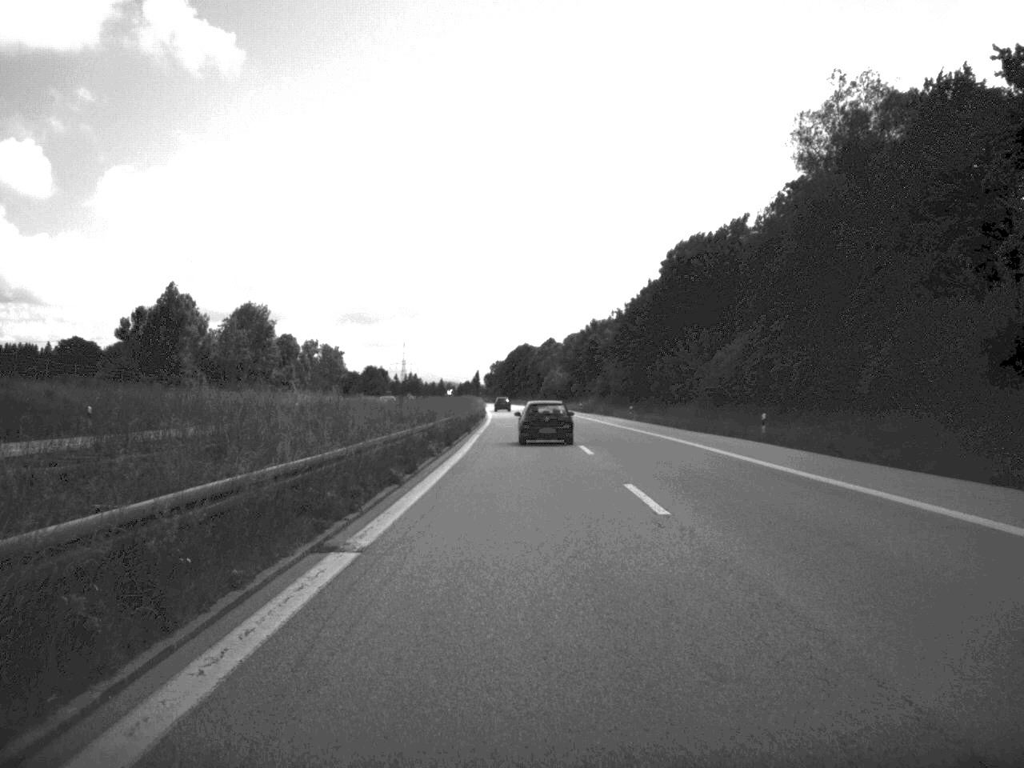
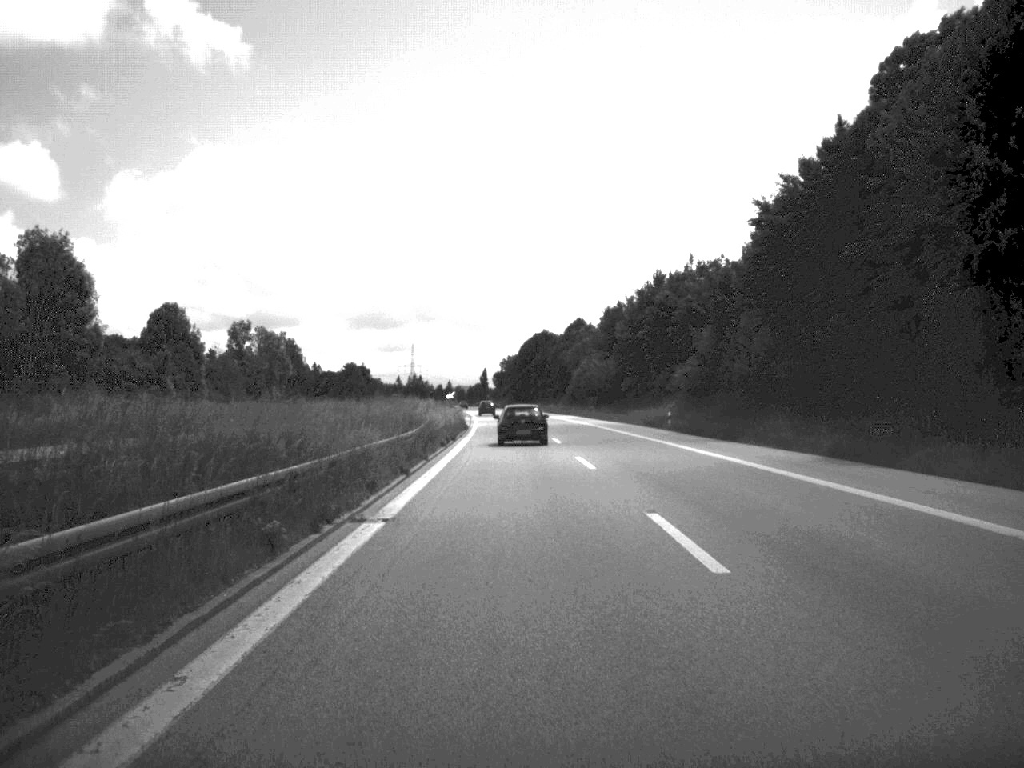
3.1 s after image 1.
(-0.6, +76.3) m; -1°
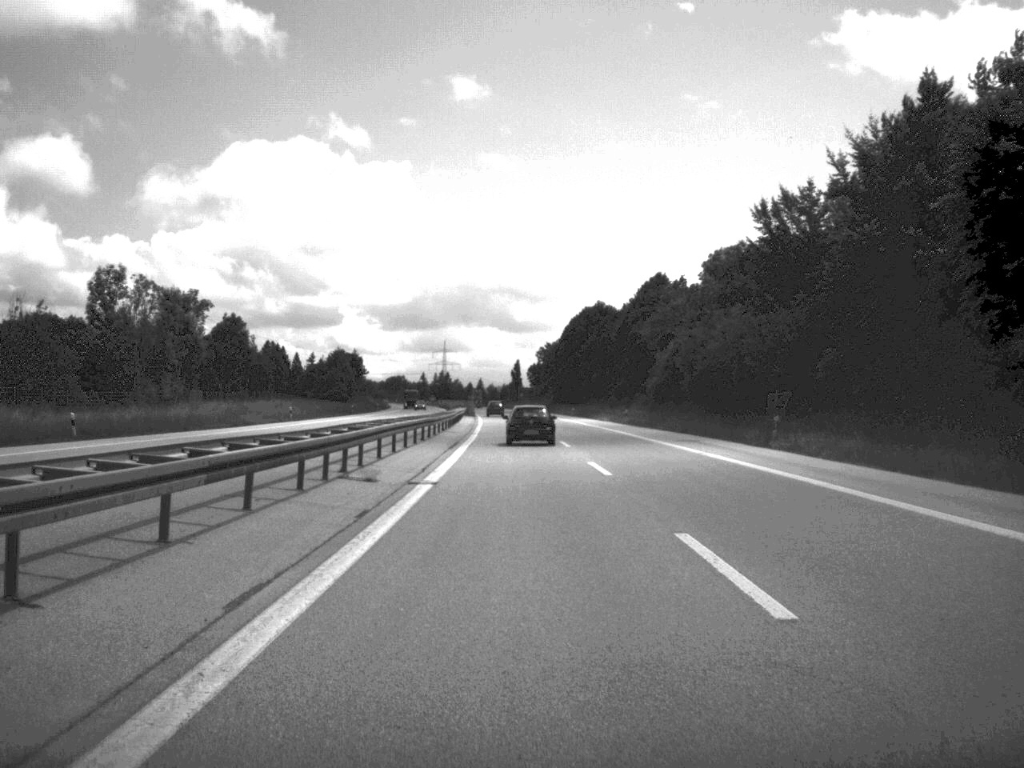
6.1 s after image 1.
(-1.3, +72.8) m; -2°
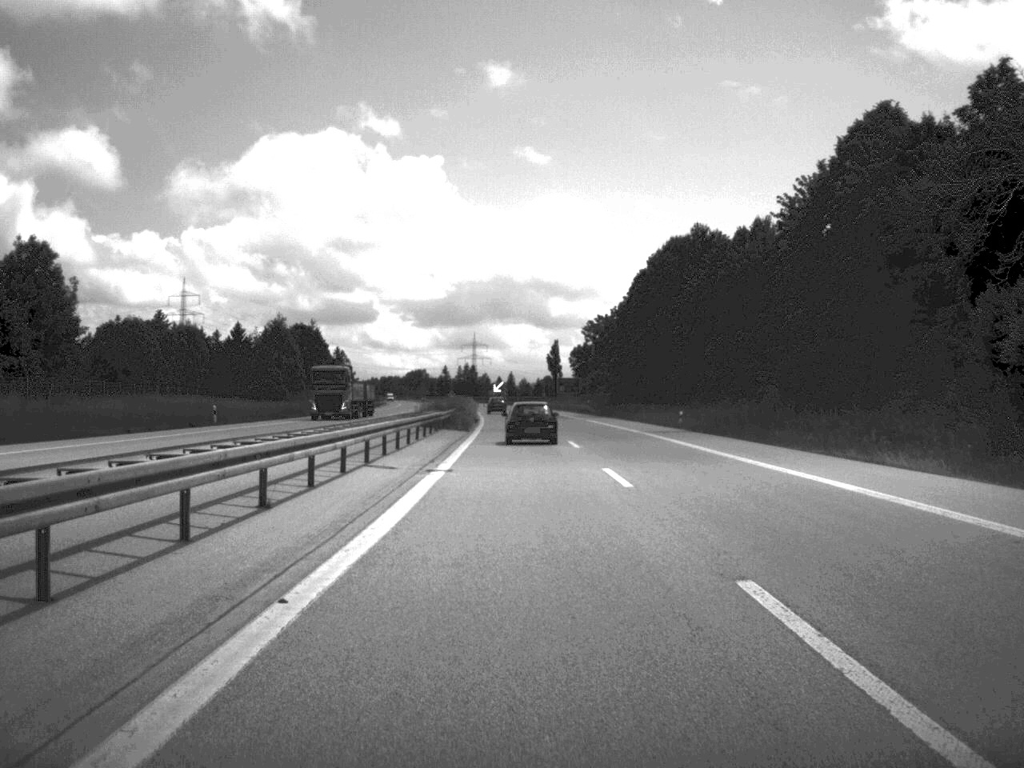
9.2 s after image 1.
(-1.1, +74.9) m; -2°
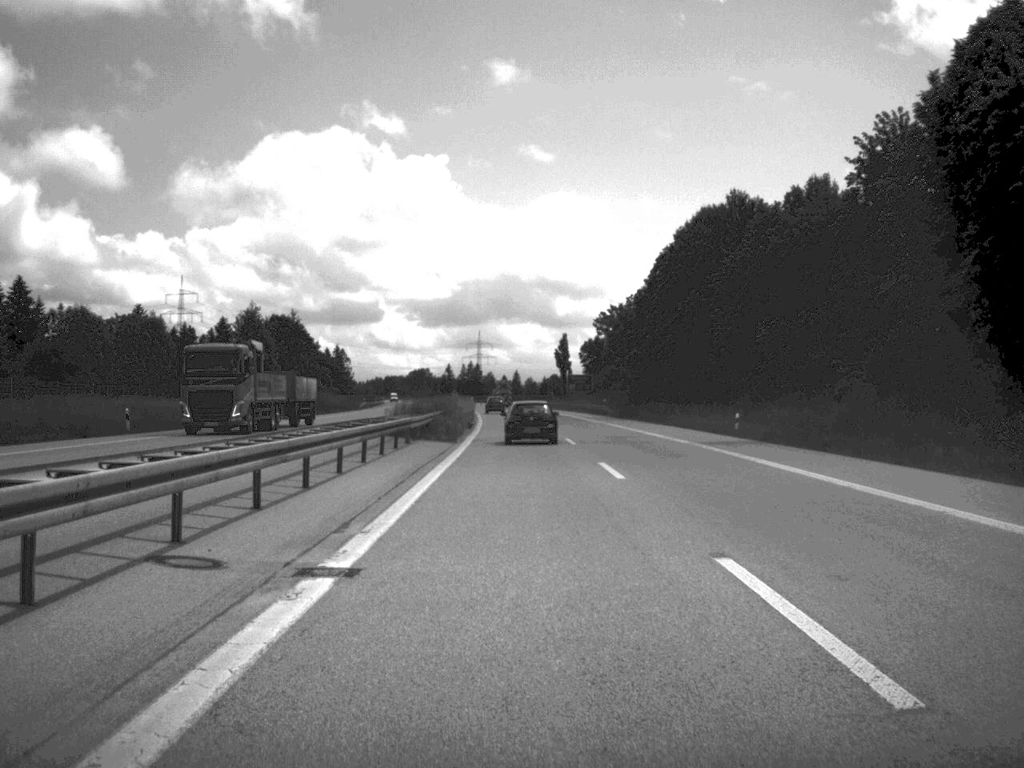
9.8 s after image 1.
(0.0, +16.0) m; 0°
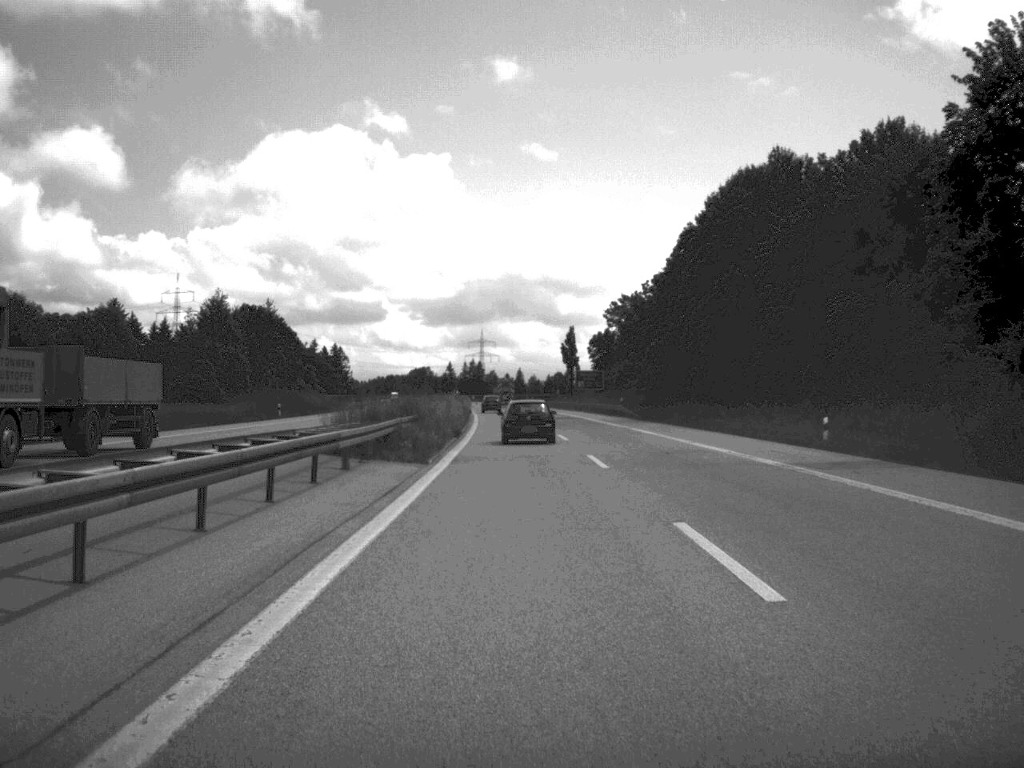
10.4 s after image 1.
(0.0, +14.5) m; 0°
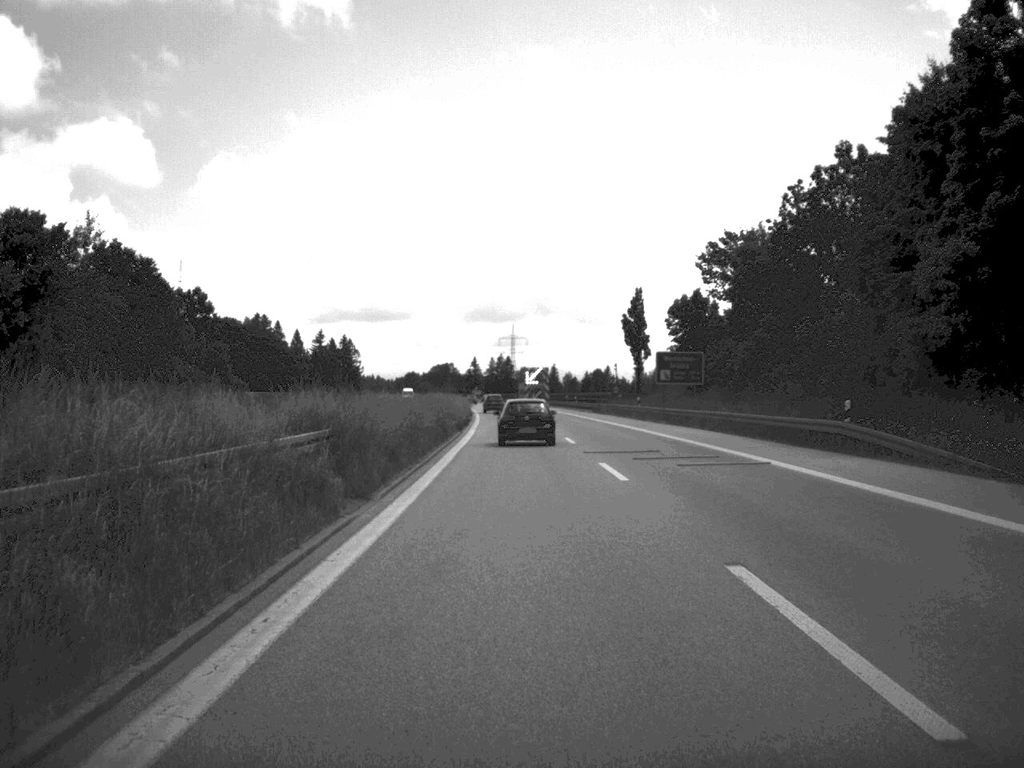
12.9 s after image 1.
(-0.8, +57.2) m; -2°
